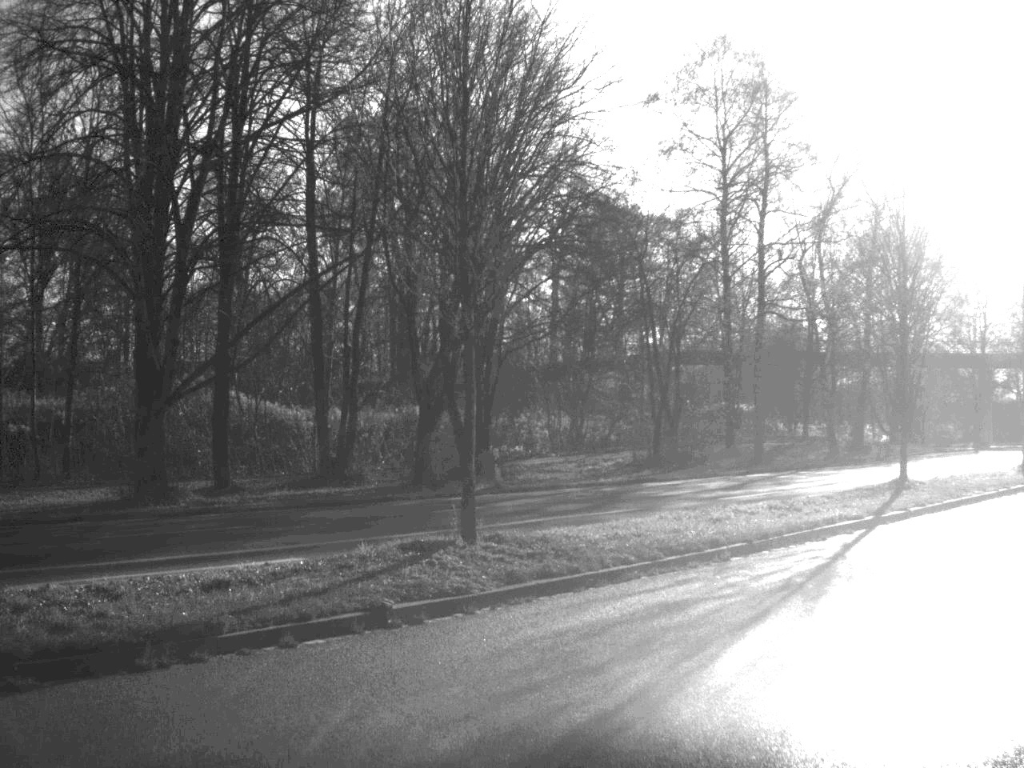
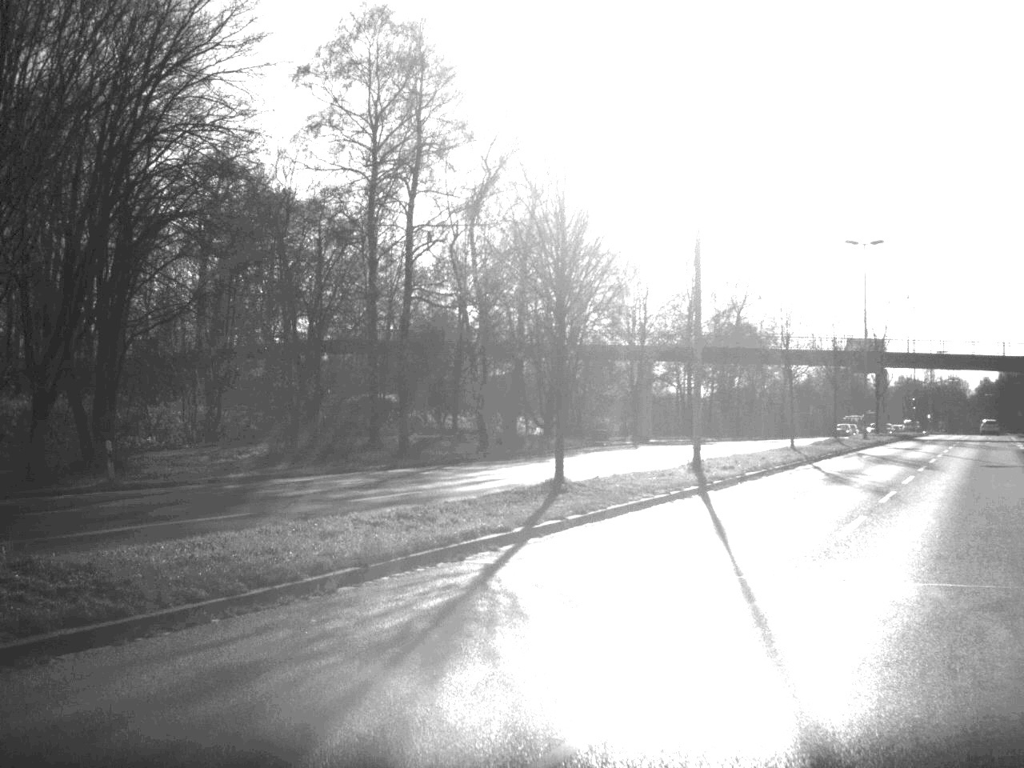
(+0.4, +3.0) m; +15°
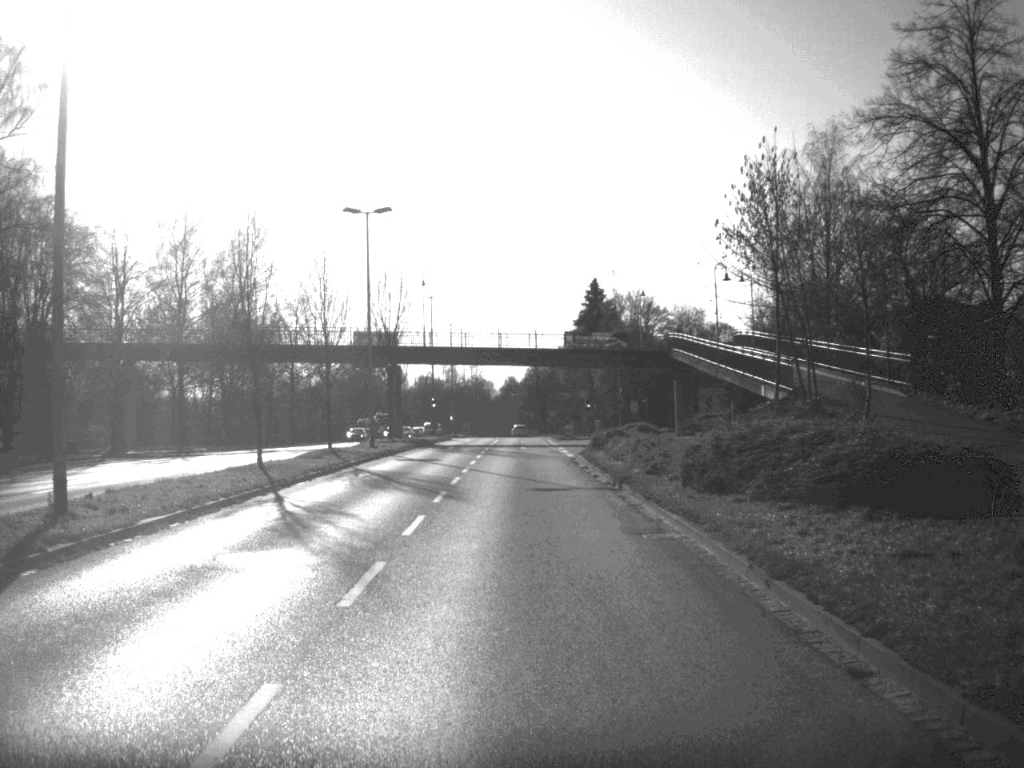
(+3.0, +11.3) m; +20°
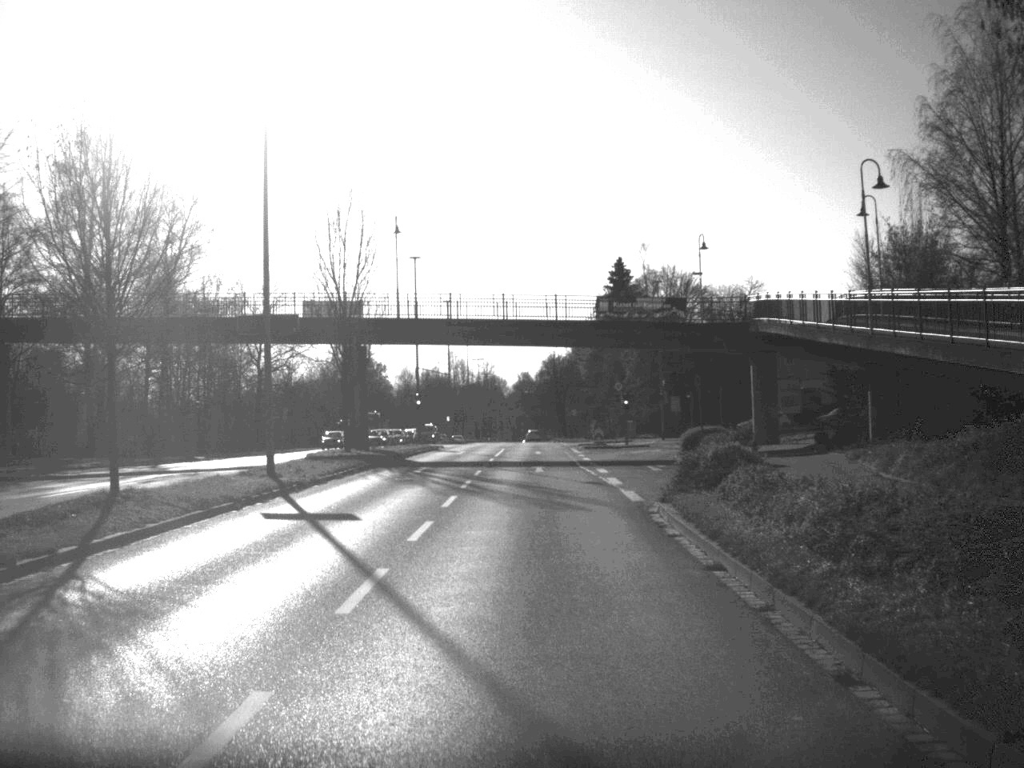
(-0.1, +24.0) m; -1°
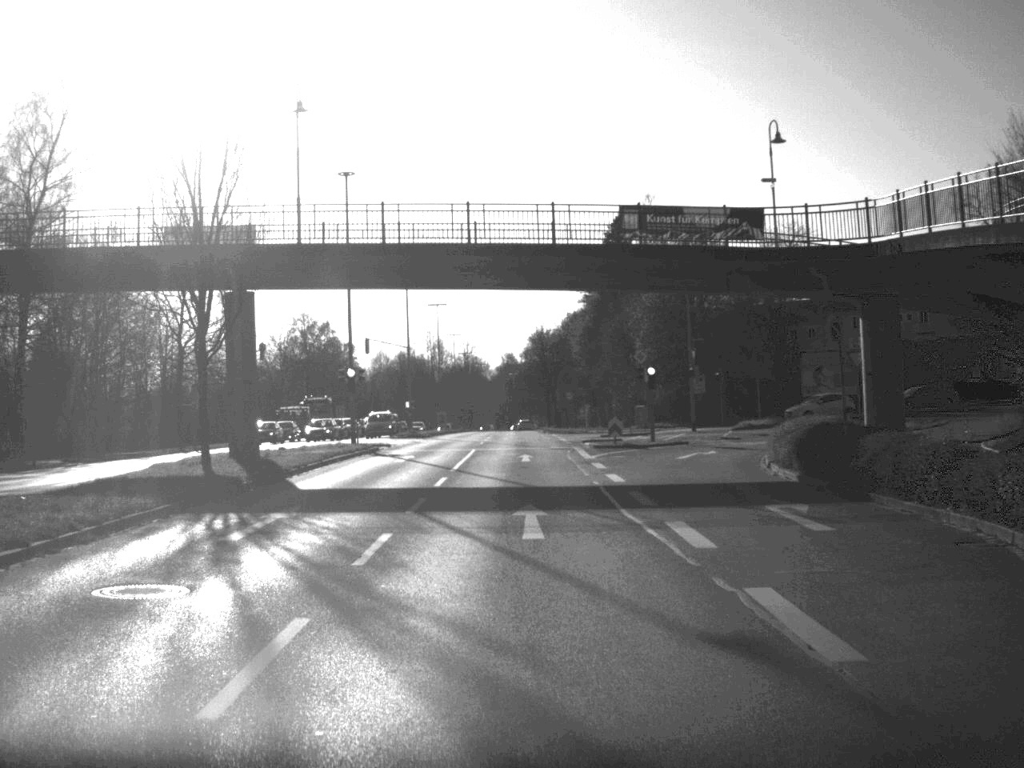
(+0.1, +21.7) m; +1°
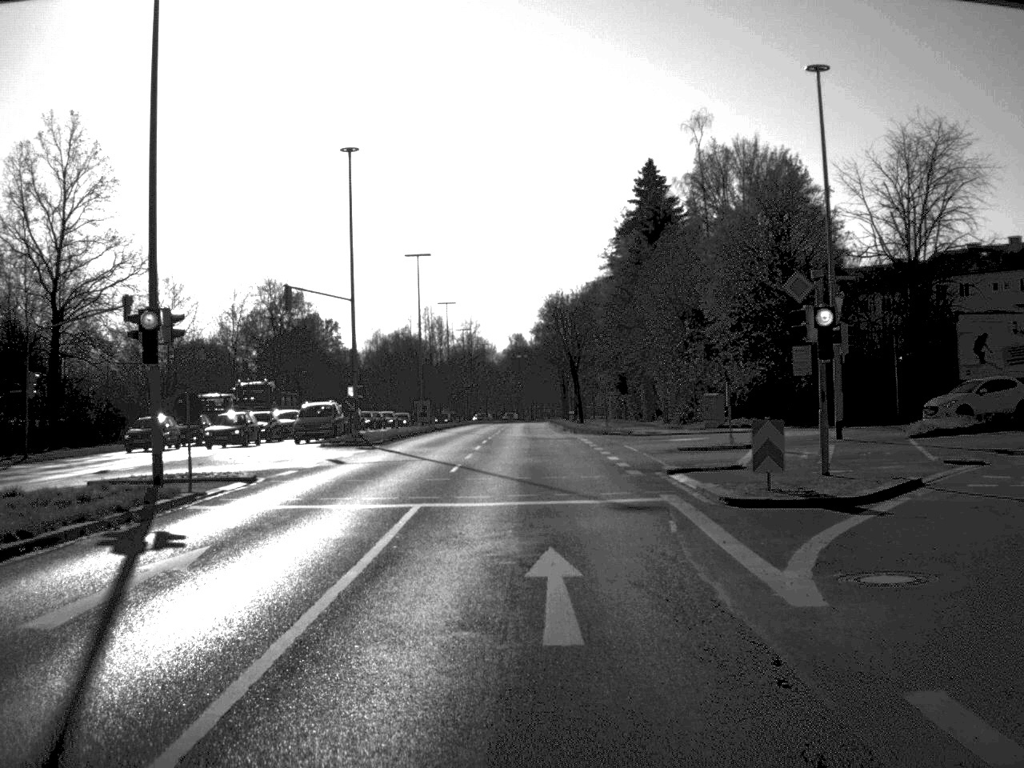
(-0.2, +26.9) m; -1°
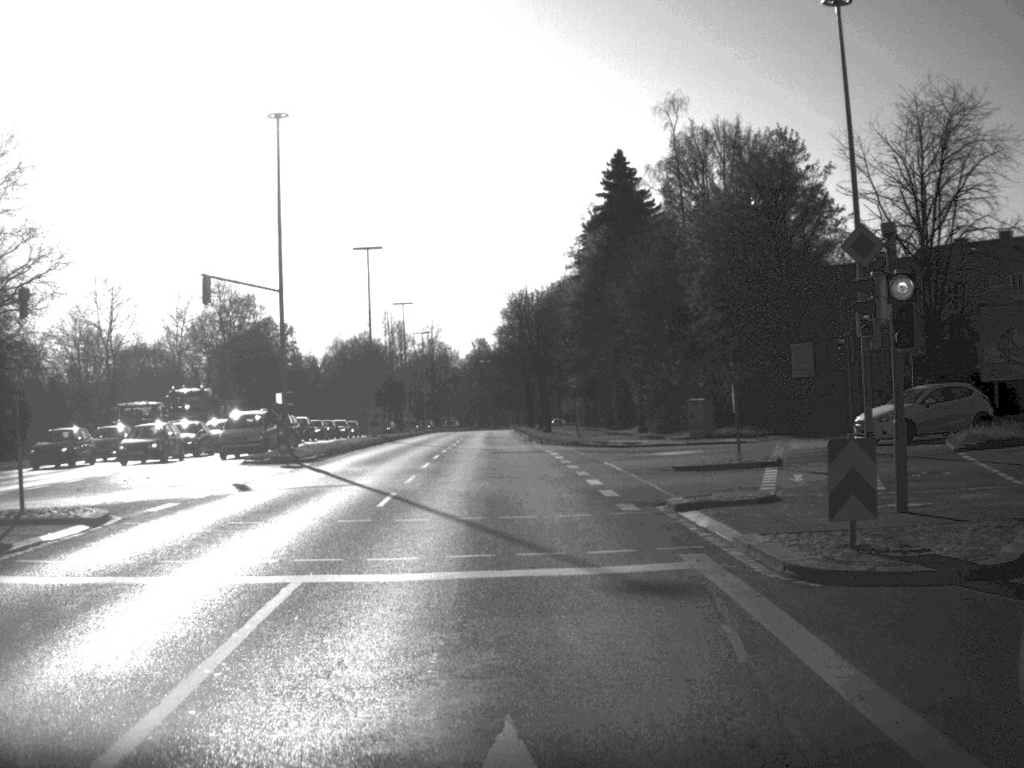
(+0.1, +6.7) m; +1°
